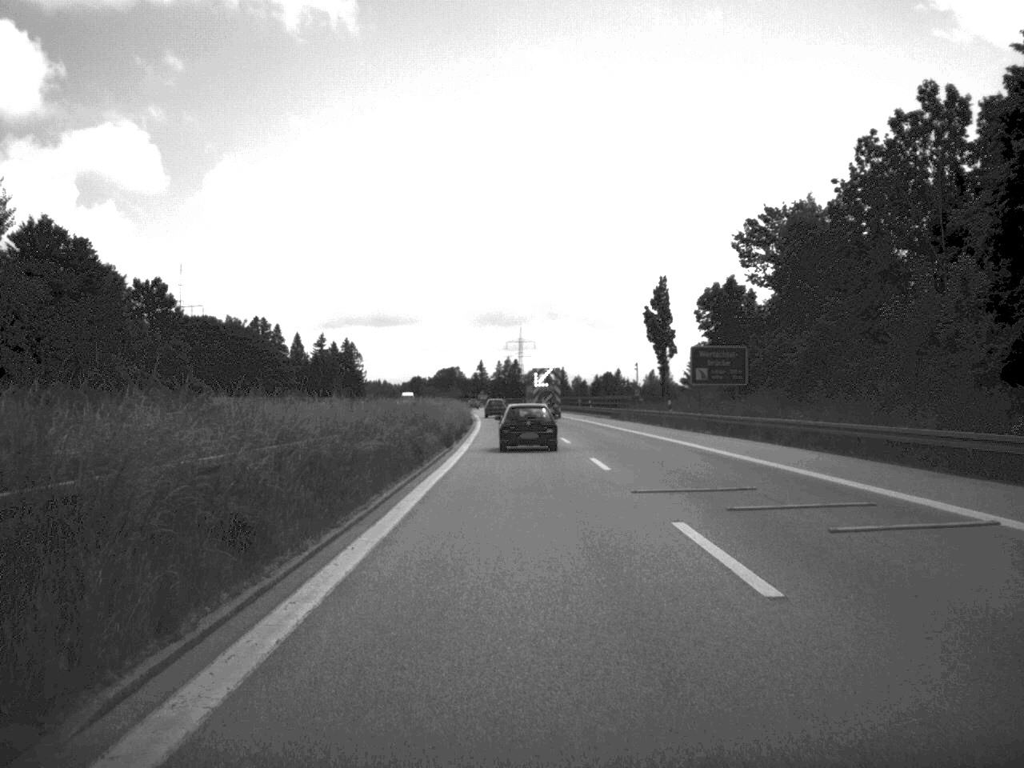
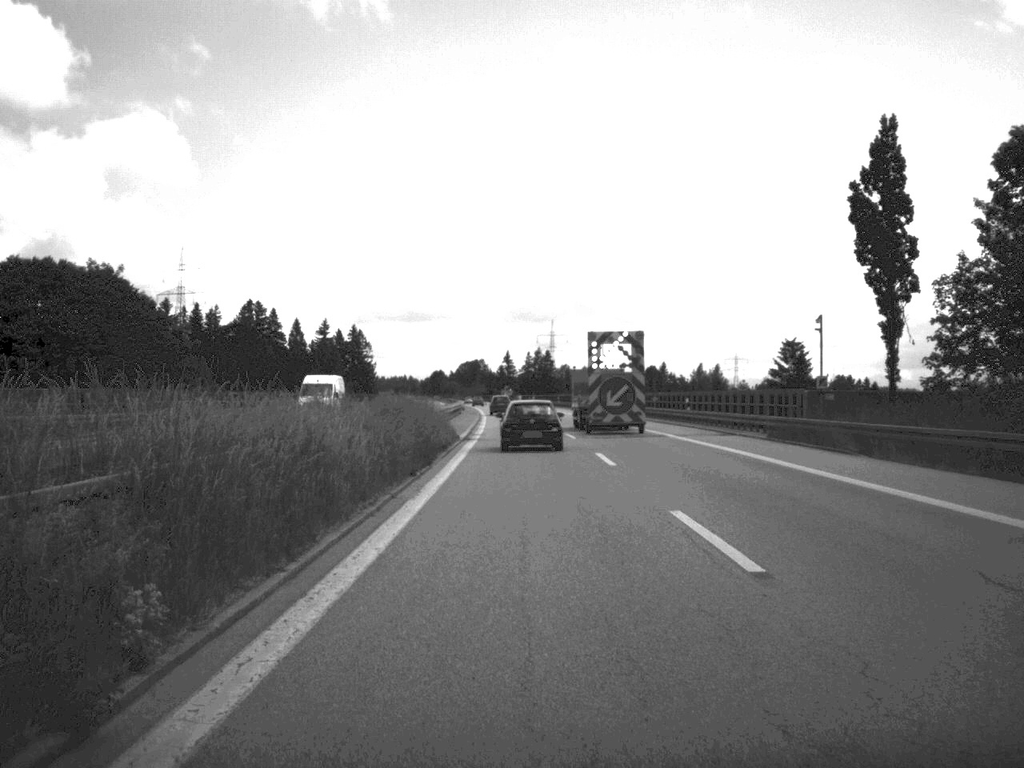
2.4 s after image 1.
(-0.7, +52.2) m; -2°
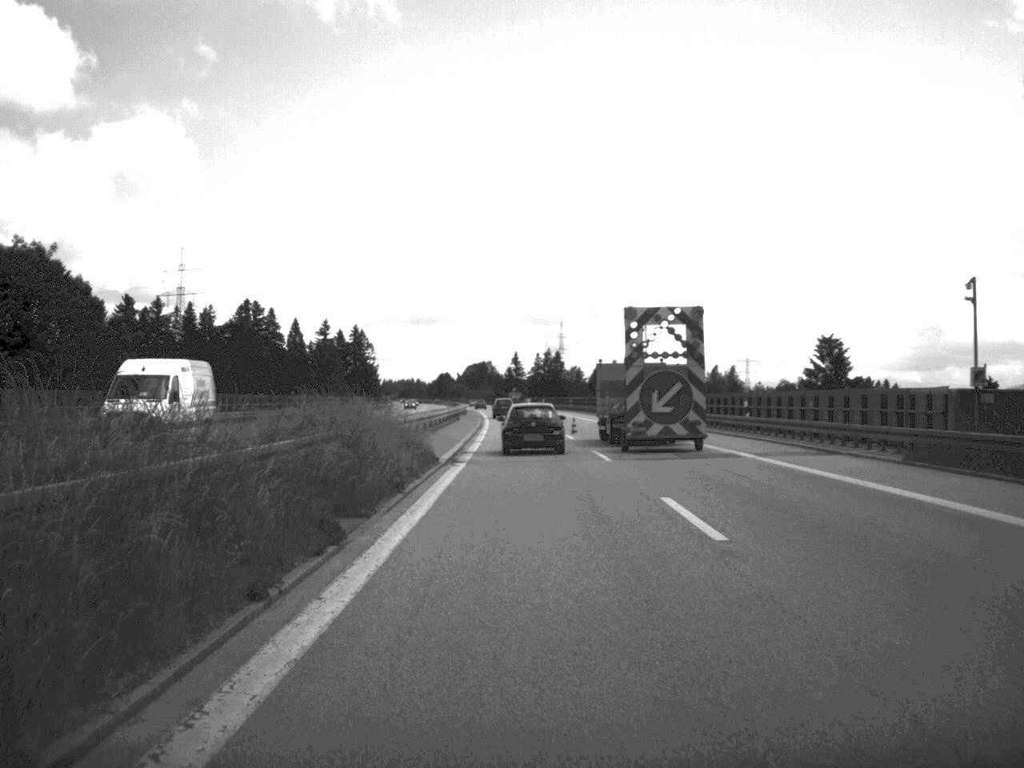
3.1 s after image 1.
(-0.1, +14.5) m; 0°
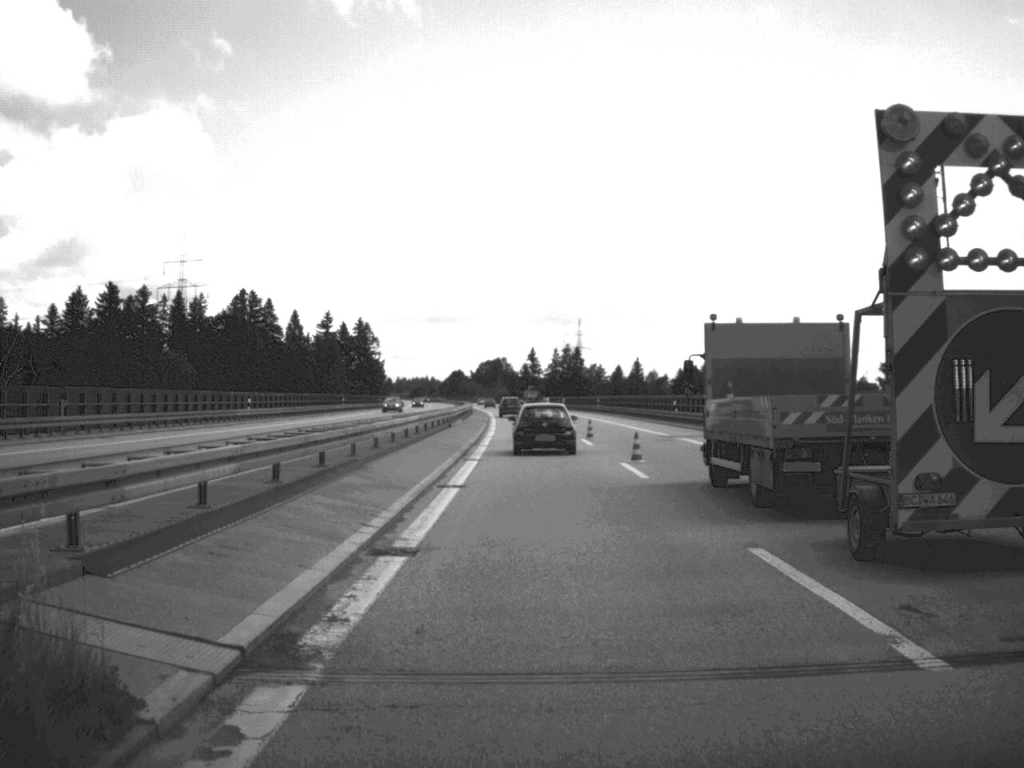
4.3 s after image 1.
(-0.2, +24.3) m; -1°
